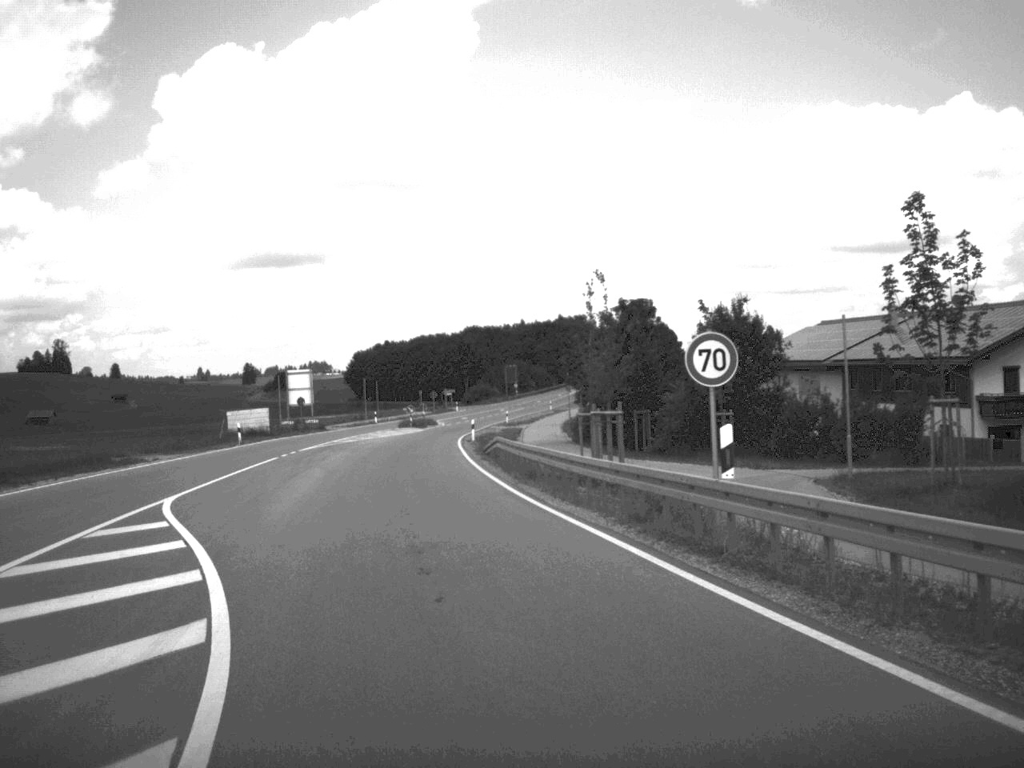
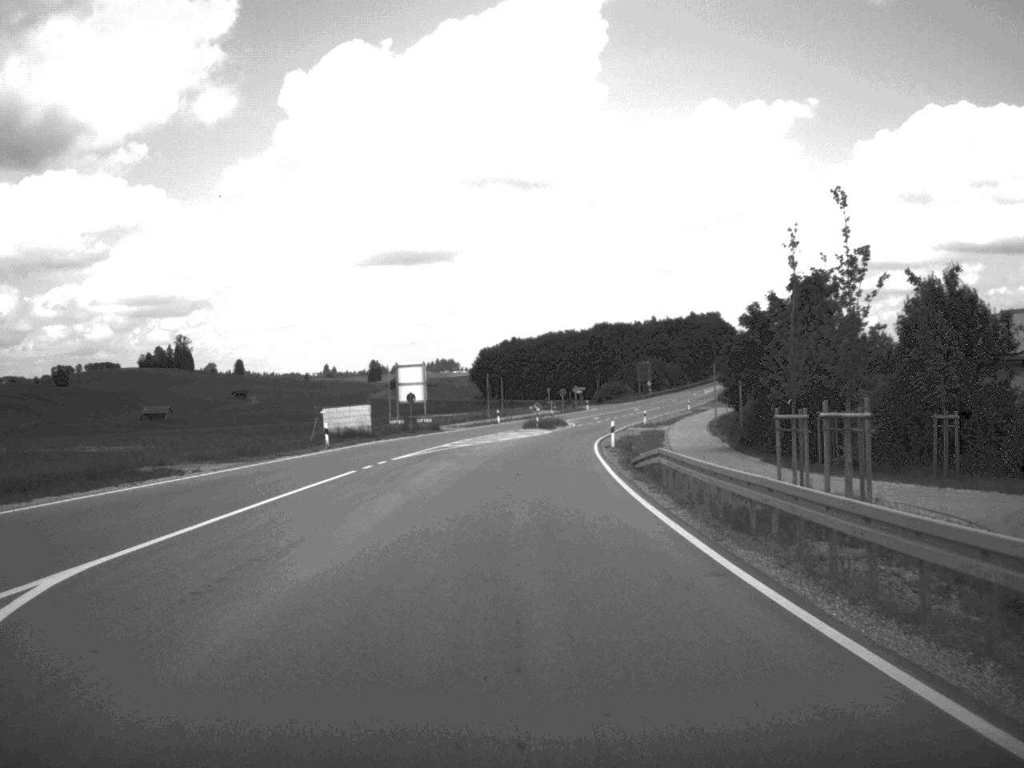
(-0.8, +11.4) m; -6°
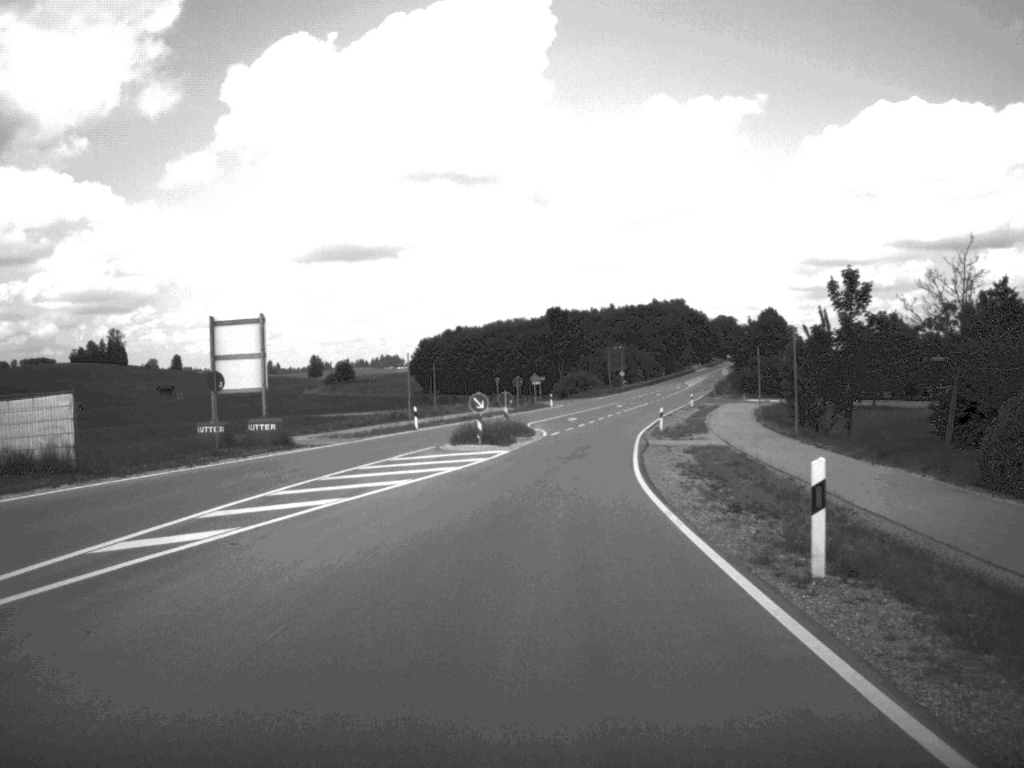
(+0.3, +40.3) m; +2°
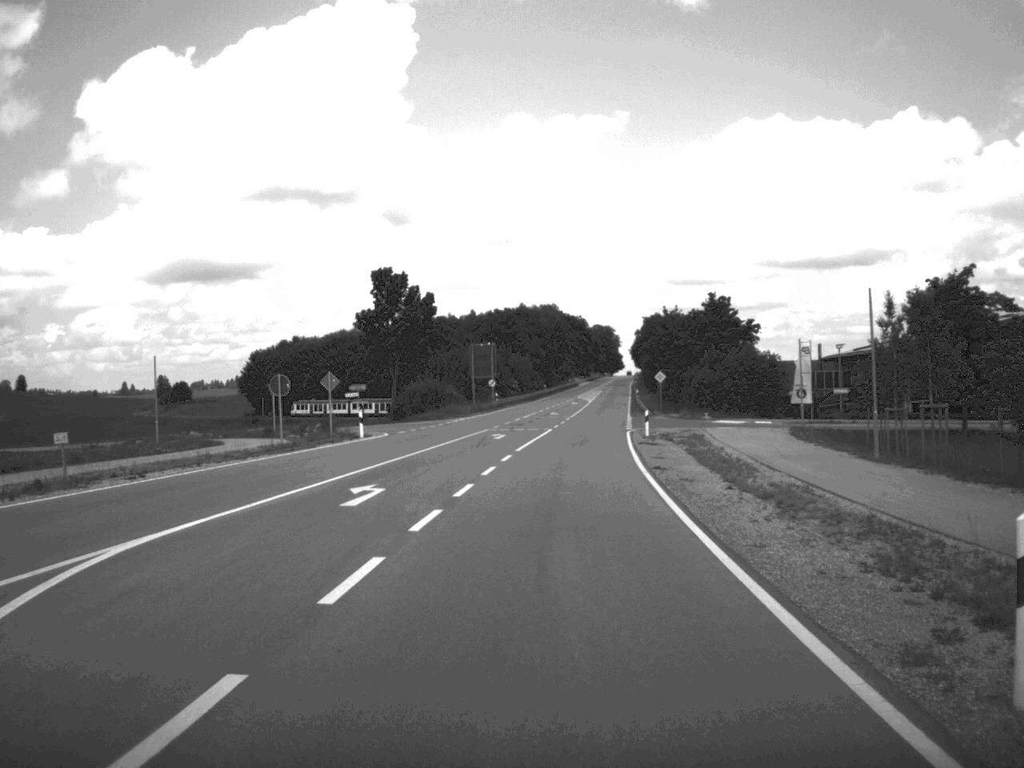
(+2.8, +53.1) m; +6°
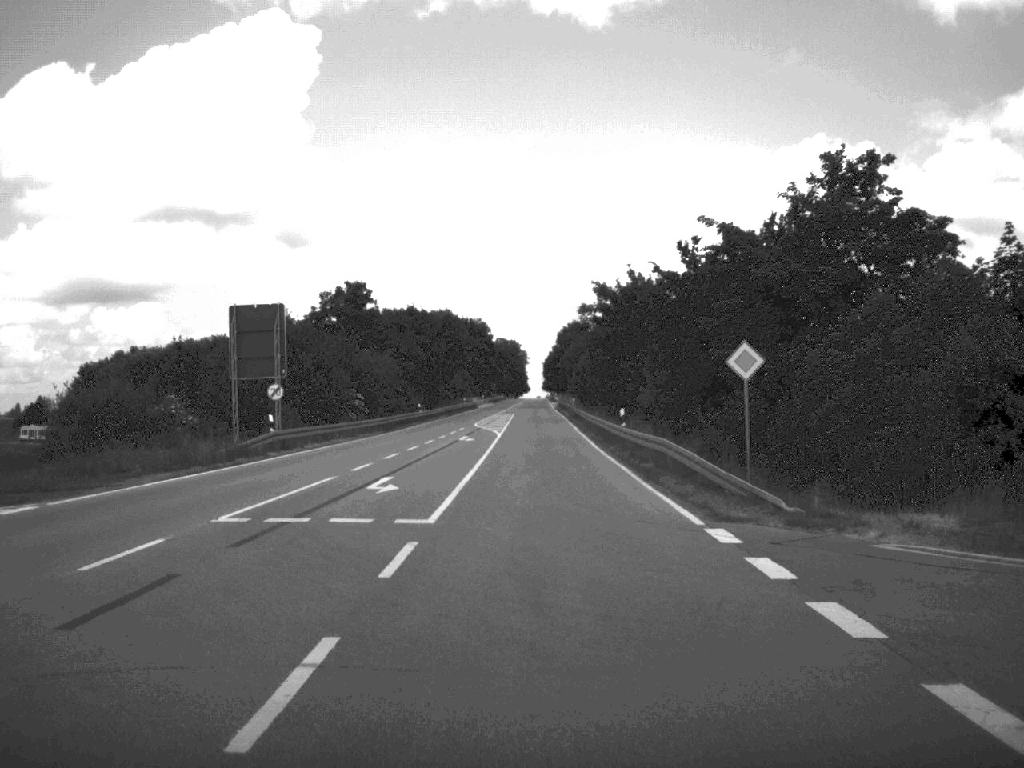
(+2.5, +61.7) m; +4°
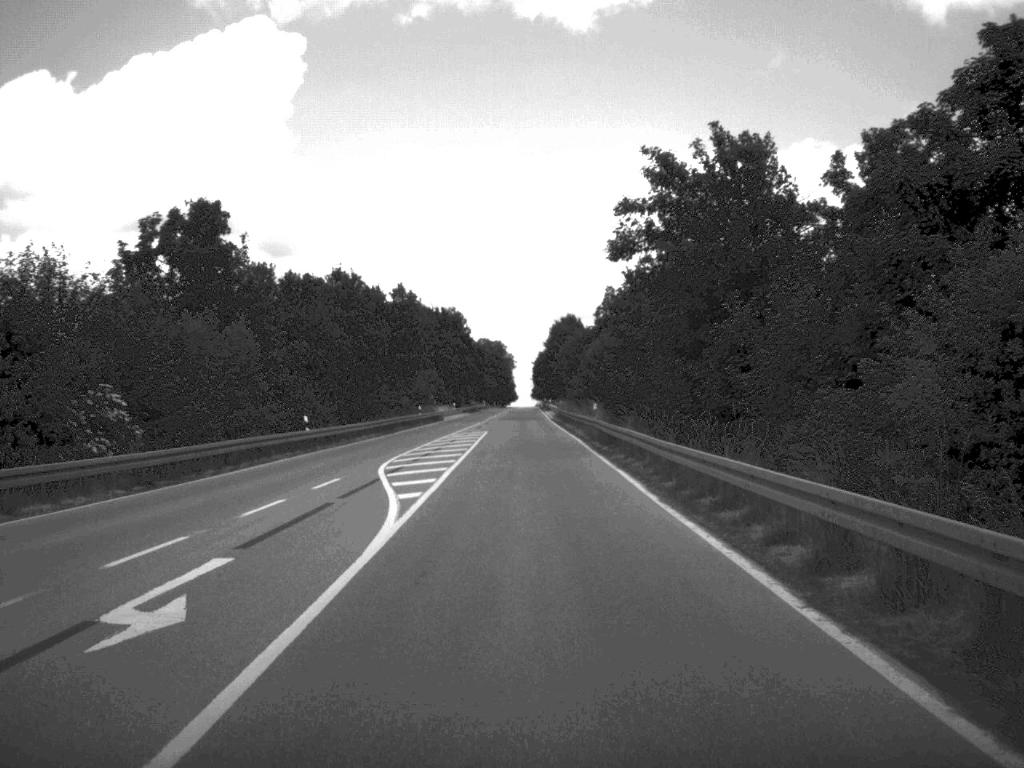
(+0.2, +41.6) m; 0°
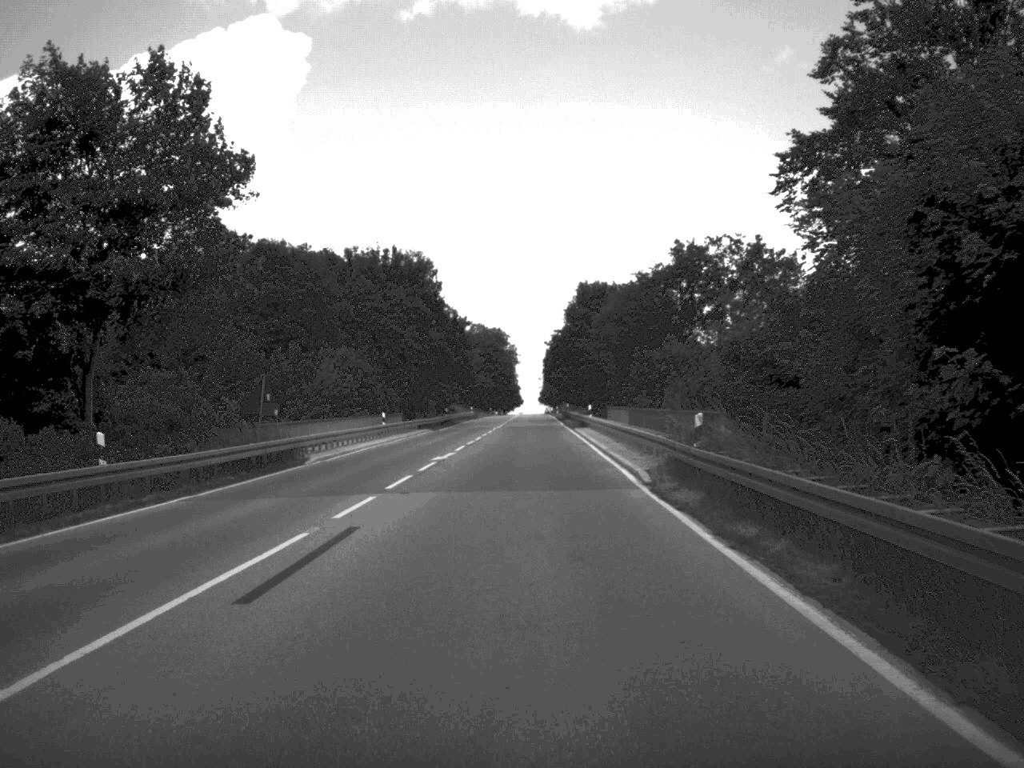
(-0.4, +69.2) m; 0°
